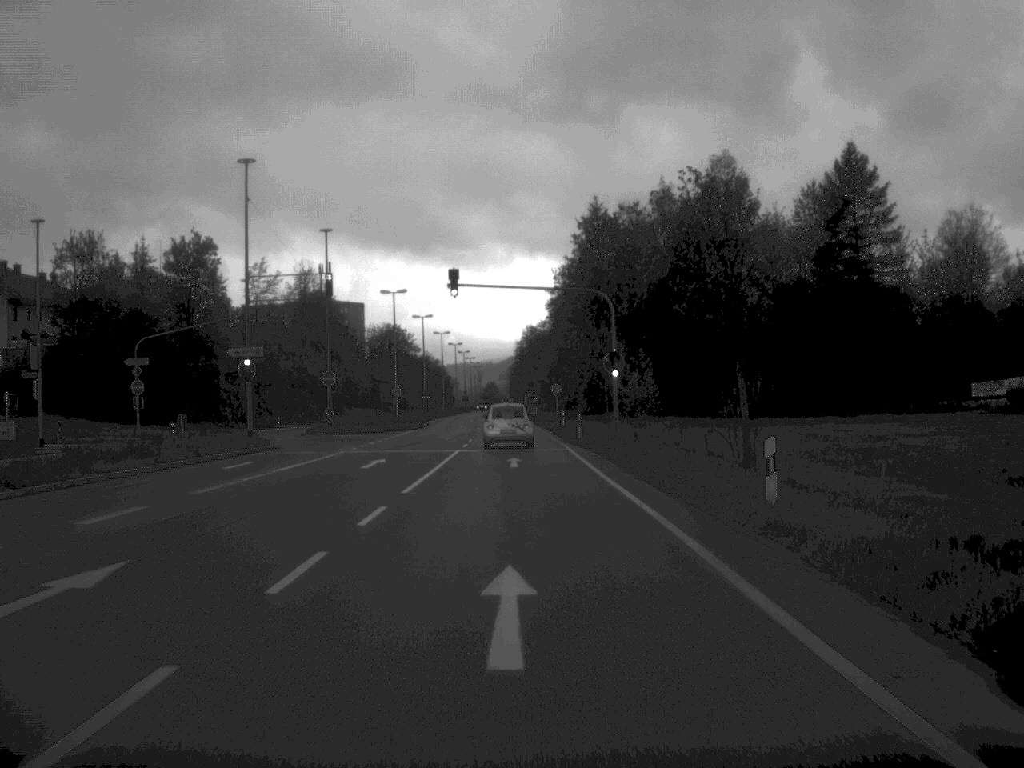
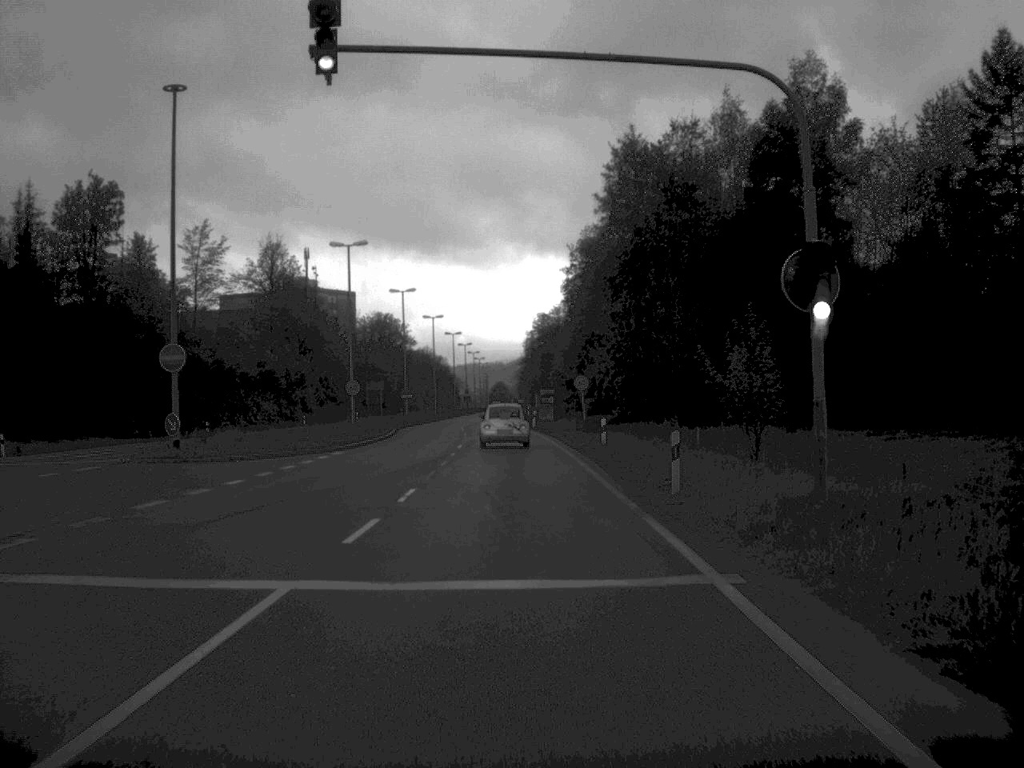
(-0.1, +30.3) m; -1°
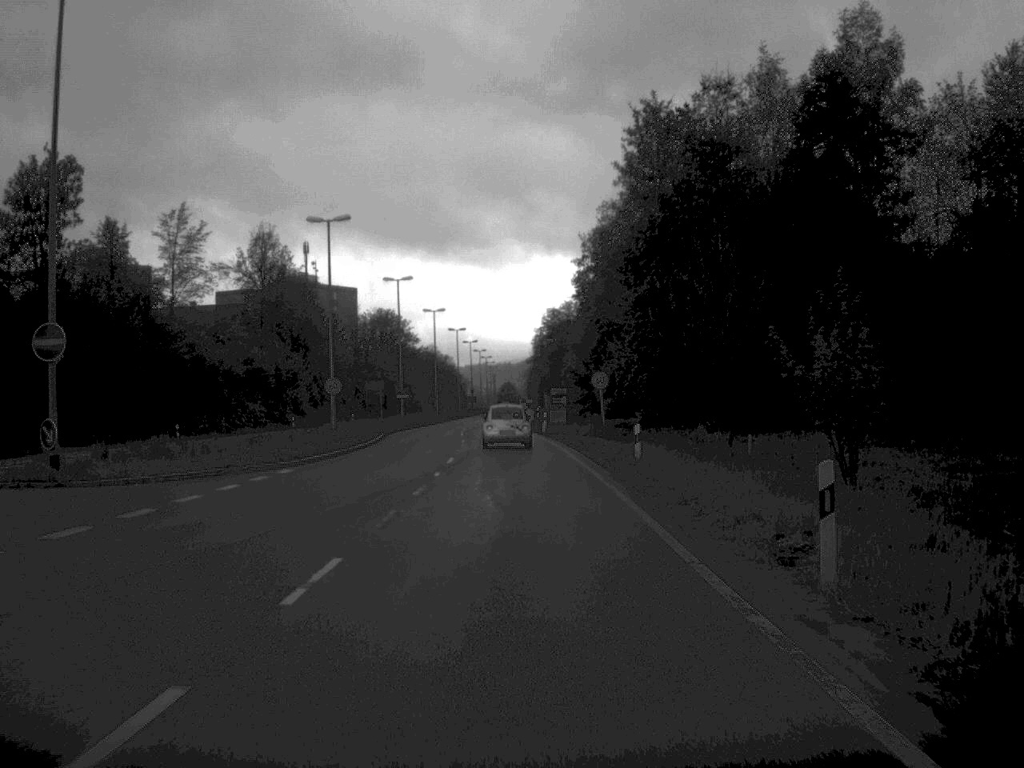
(0.0, +9.9) m; 0°
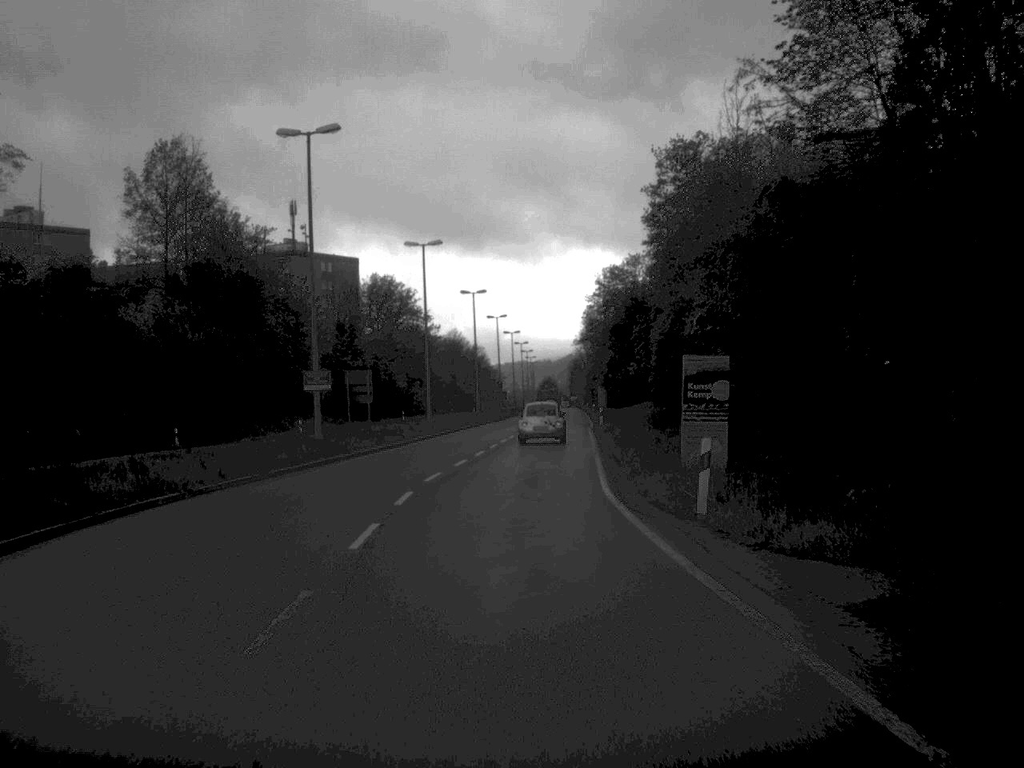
(-0.9, +49.0) m; -2°
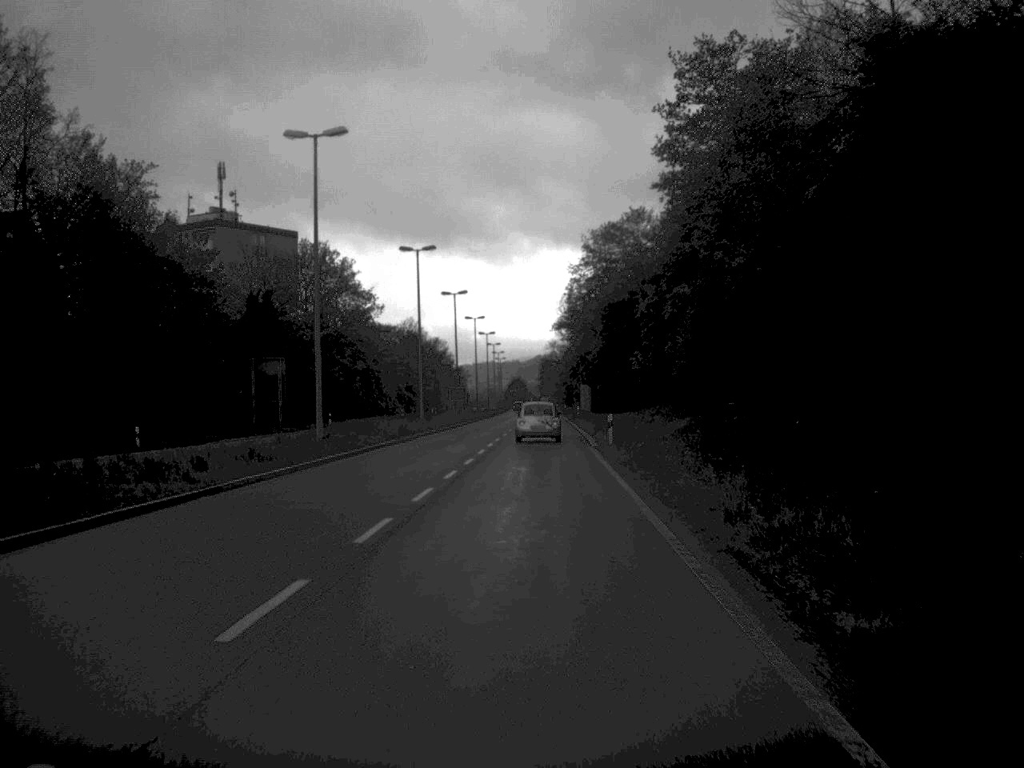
(+0.2, +28.7) m; +1°
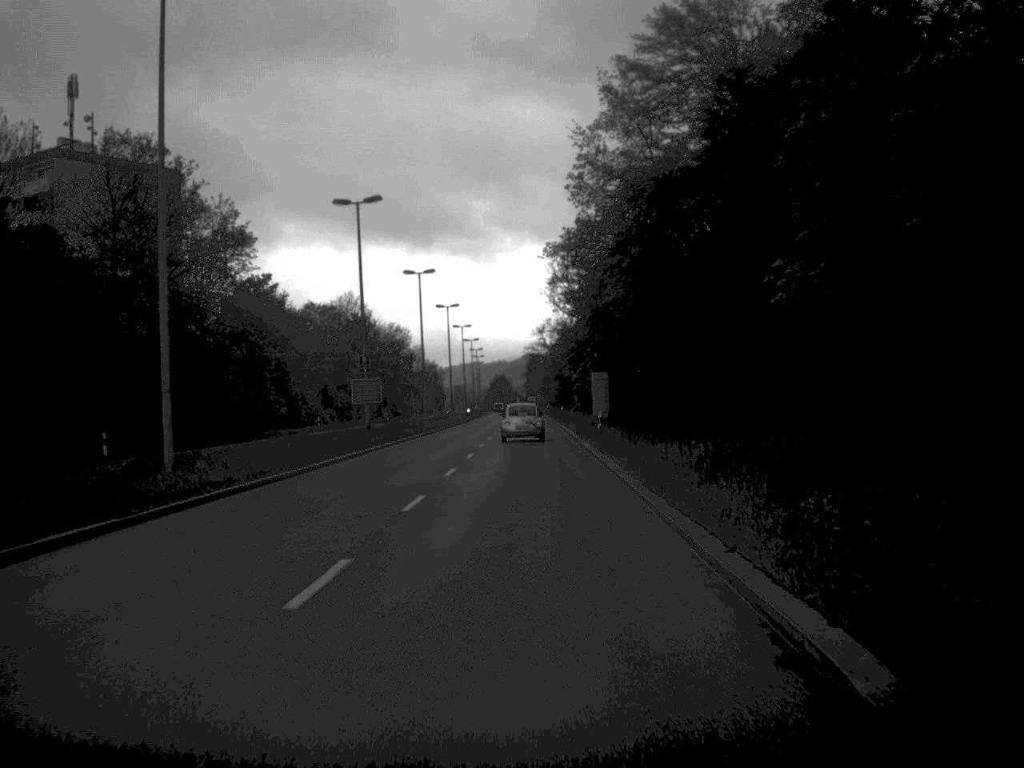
(+0.6, +48.1) m; 0°
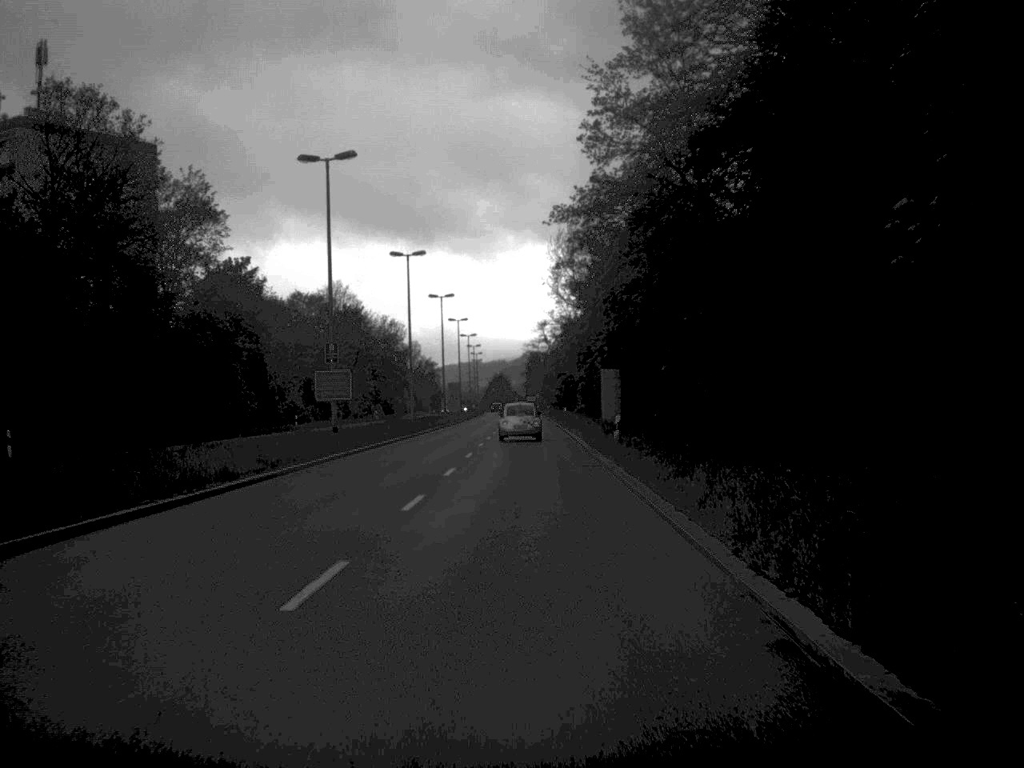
(0.0, +9.2) m; 0°
